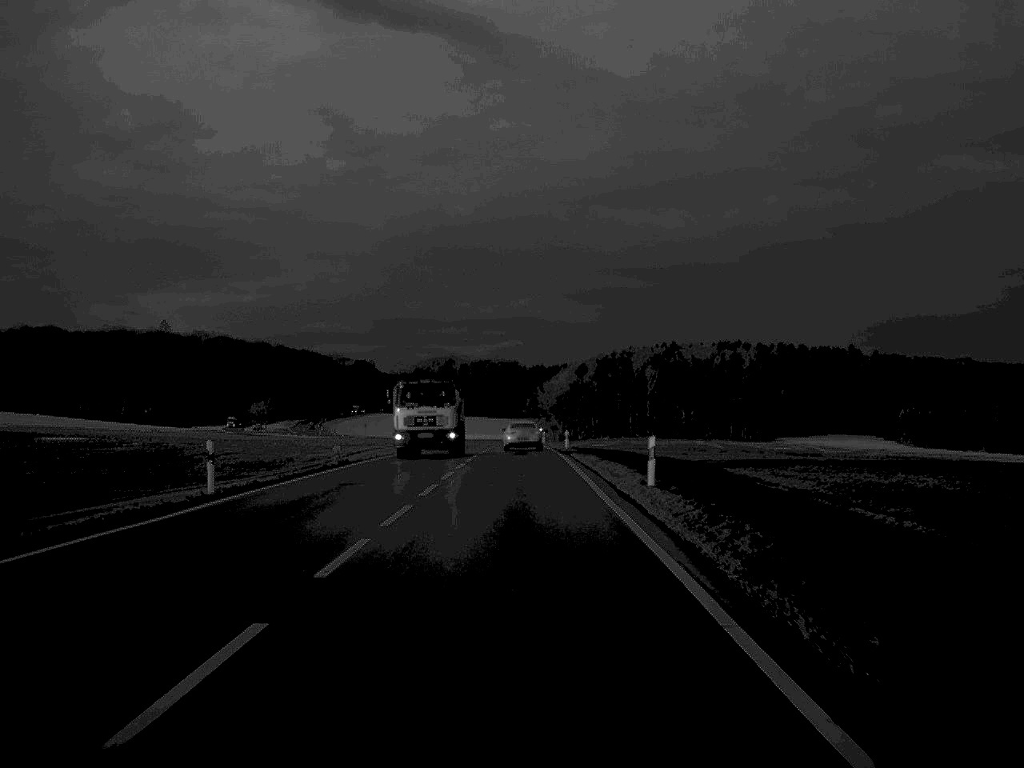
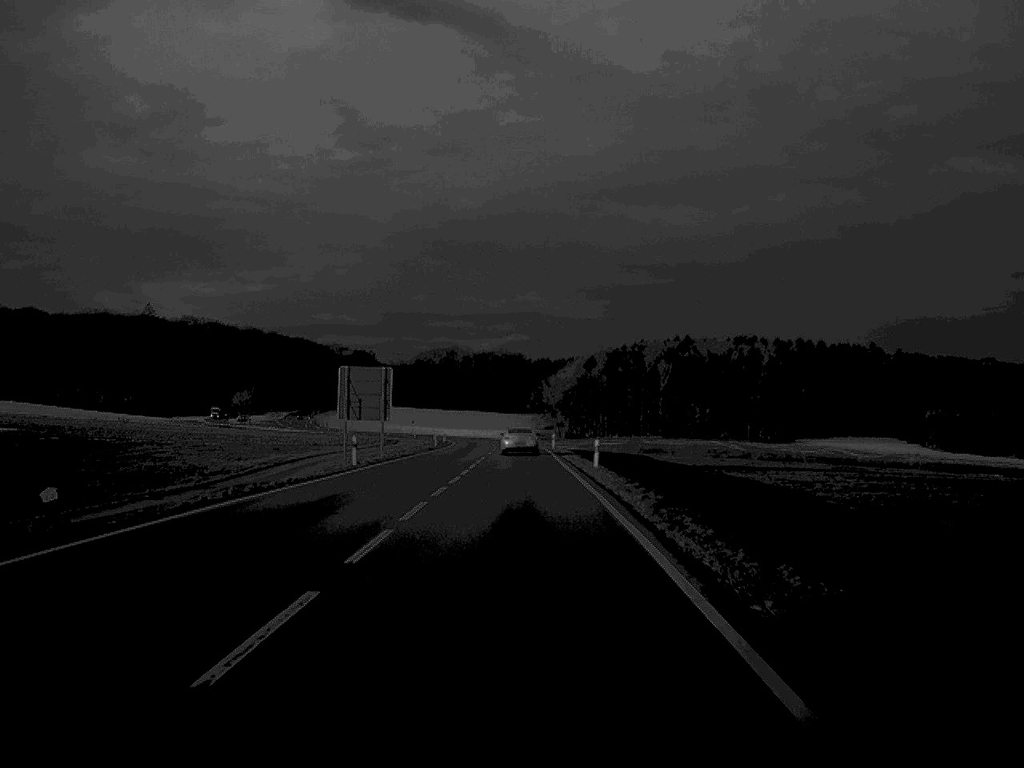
(0.0, +28.2) m; 0°
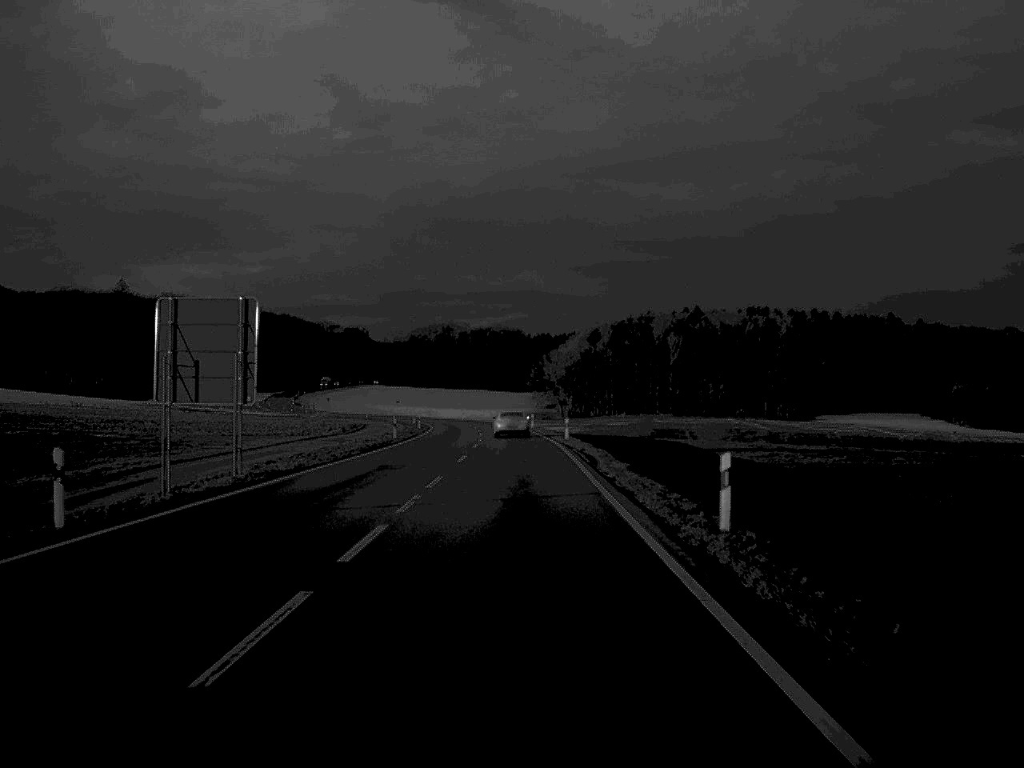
(0.0, +30.3) m; 0°
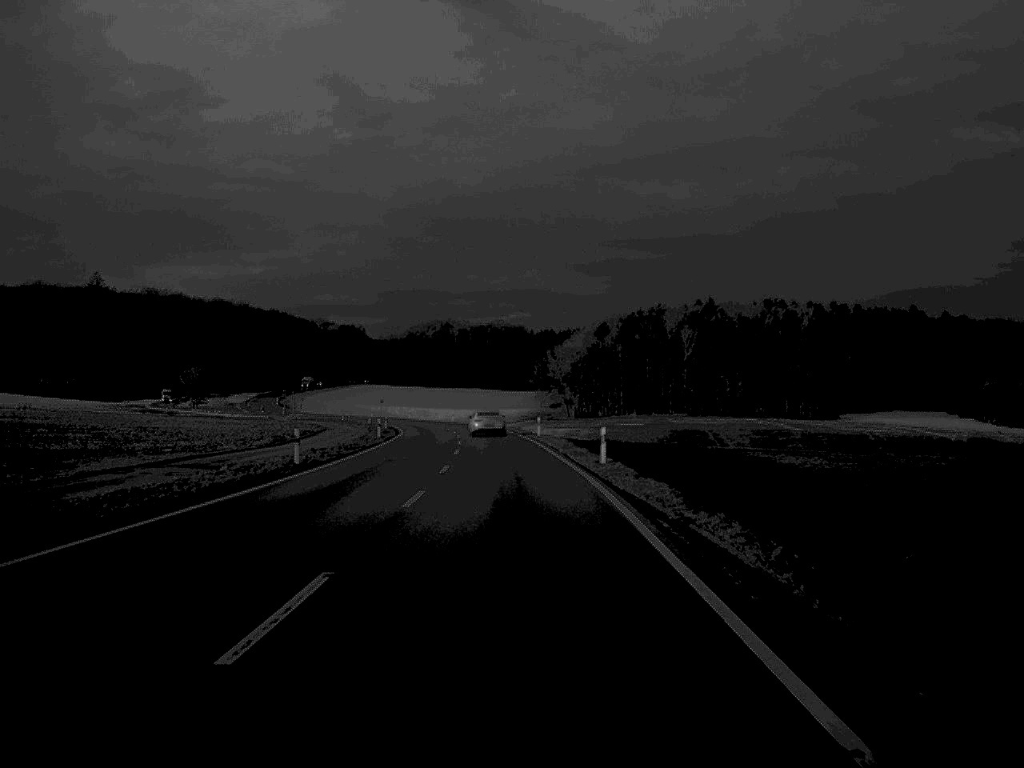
(0.0, +28.7) m; 0°
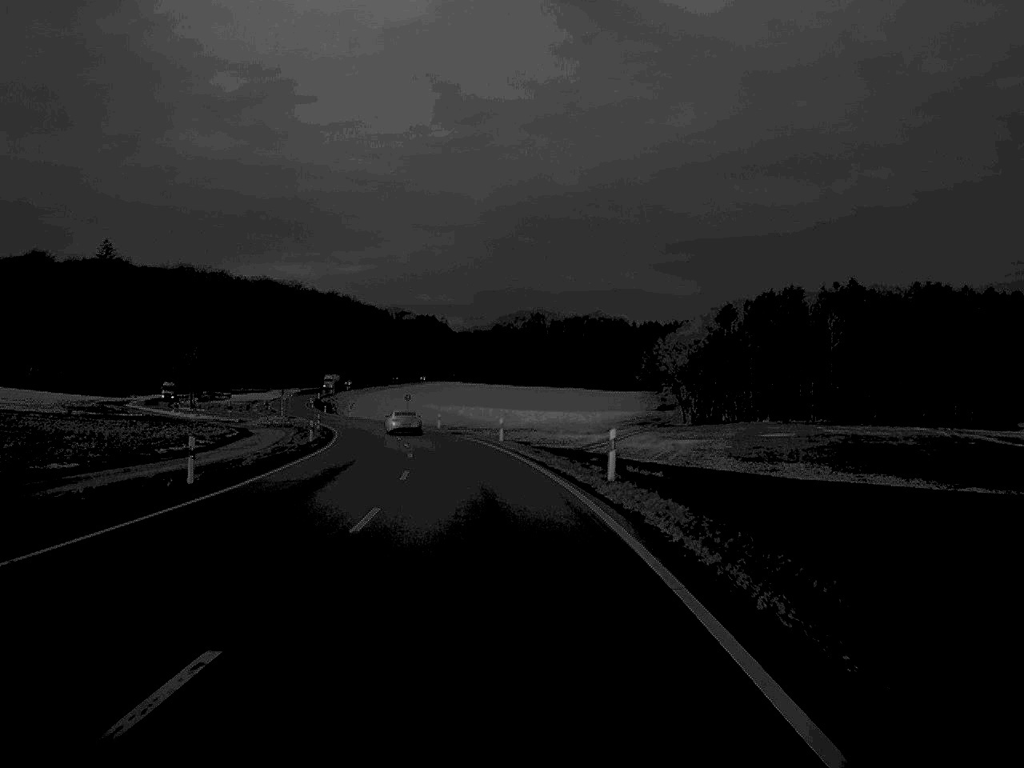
(-2.1, +75.5) m; -4°
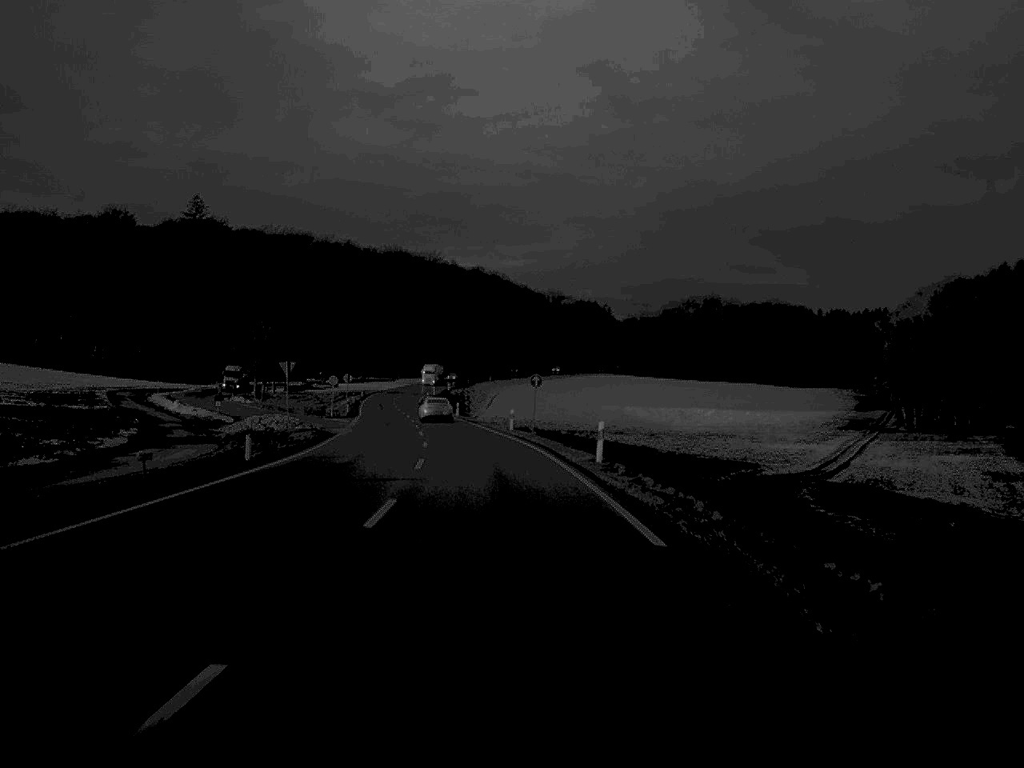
(-4.0, +60.6) m; -7°
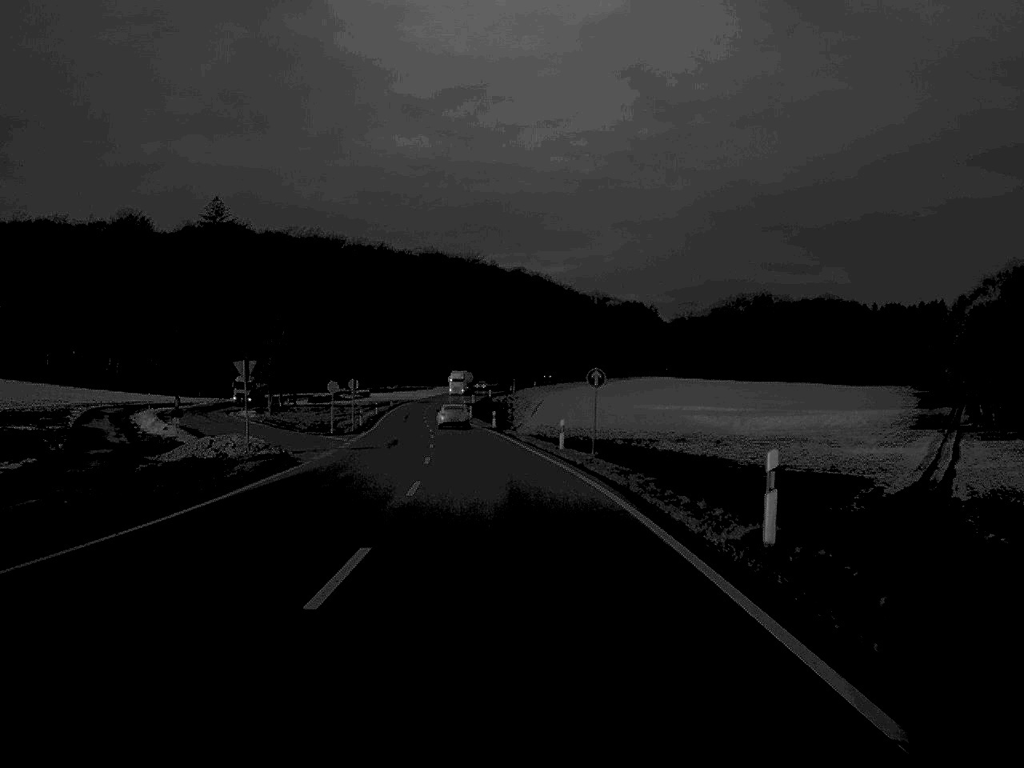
(-0.3, +17.8) m; -2°
